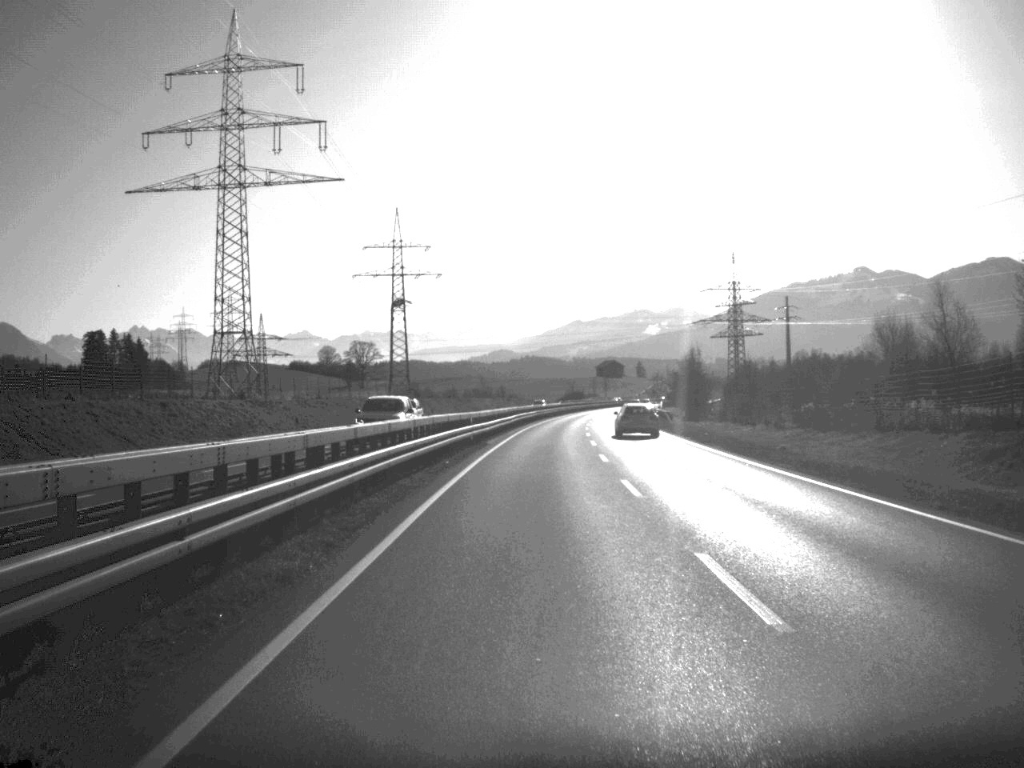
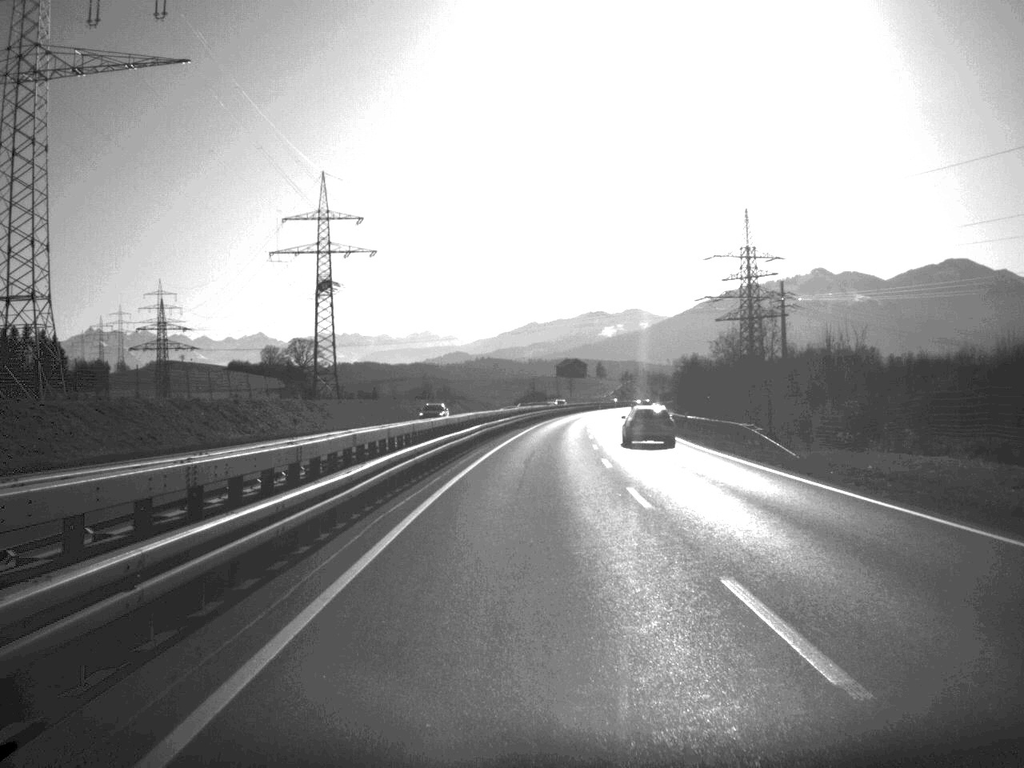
(+0.8, +49.6) m; +2°
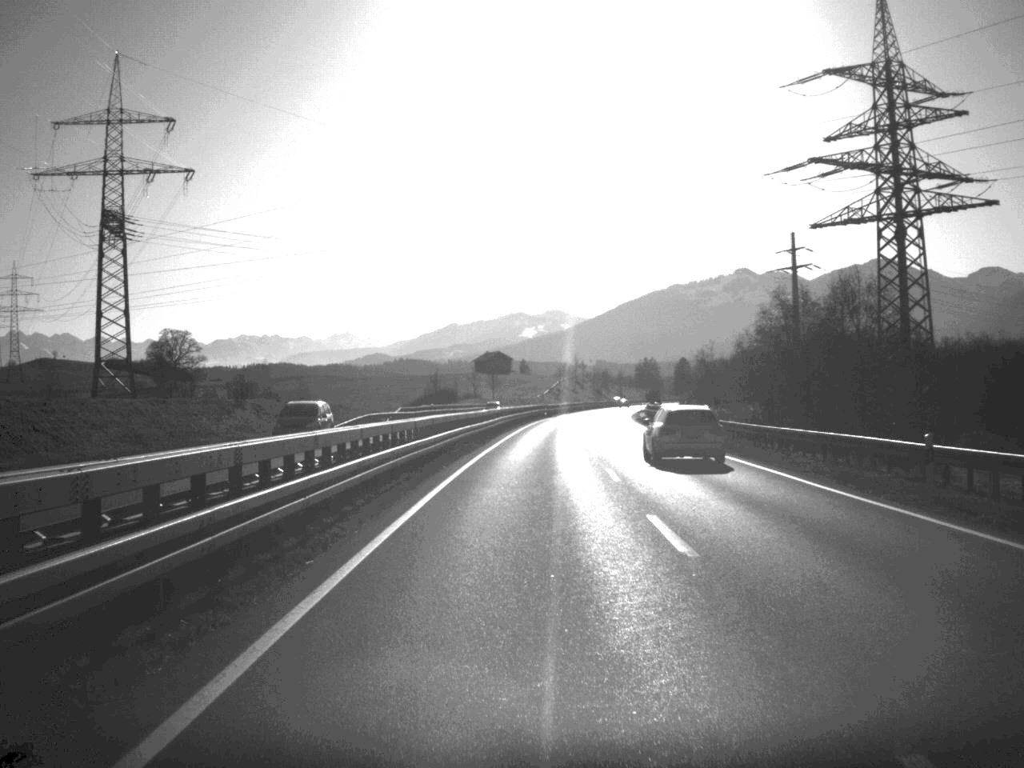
(+2.9, +89.1) m; +4°
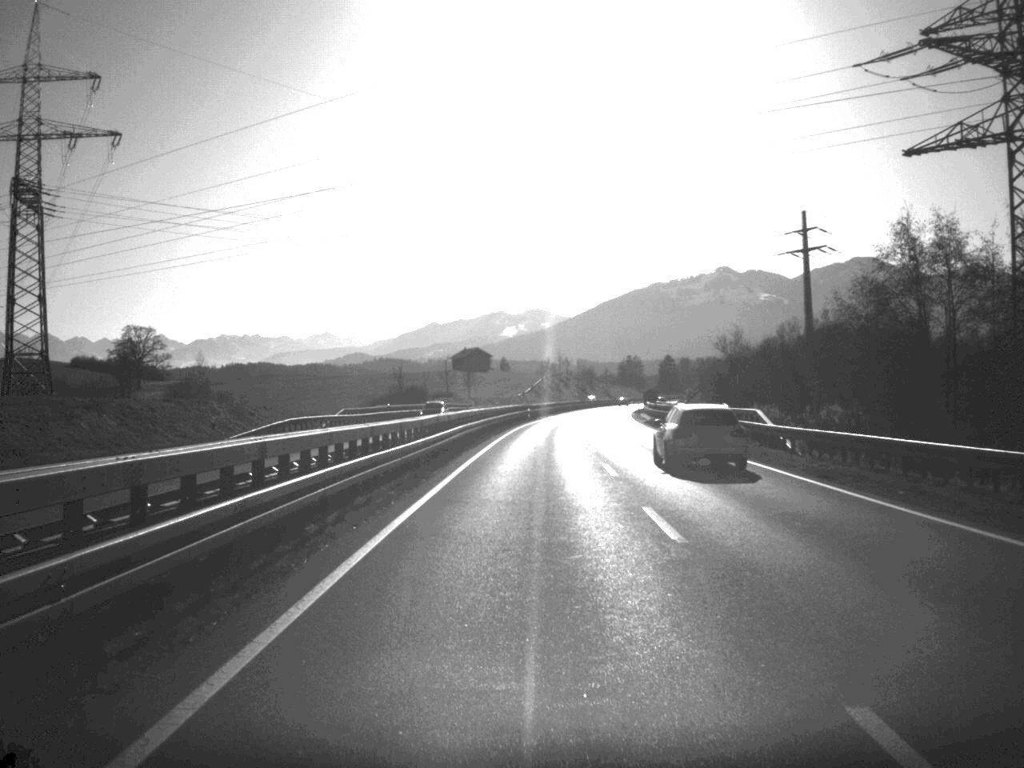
(+0.2, +22.8) m; +1°
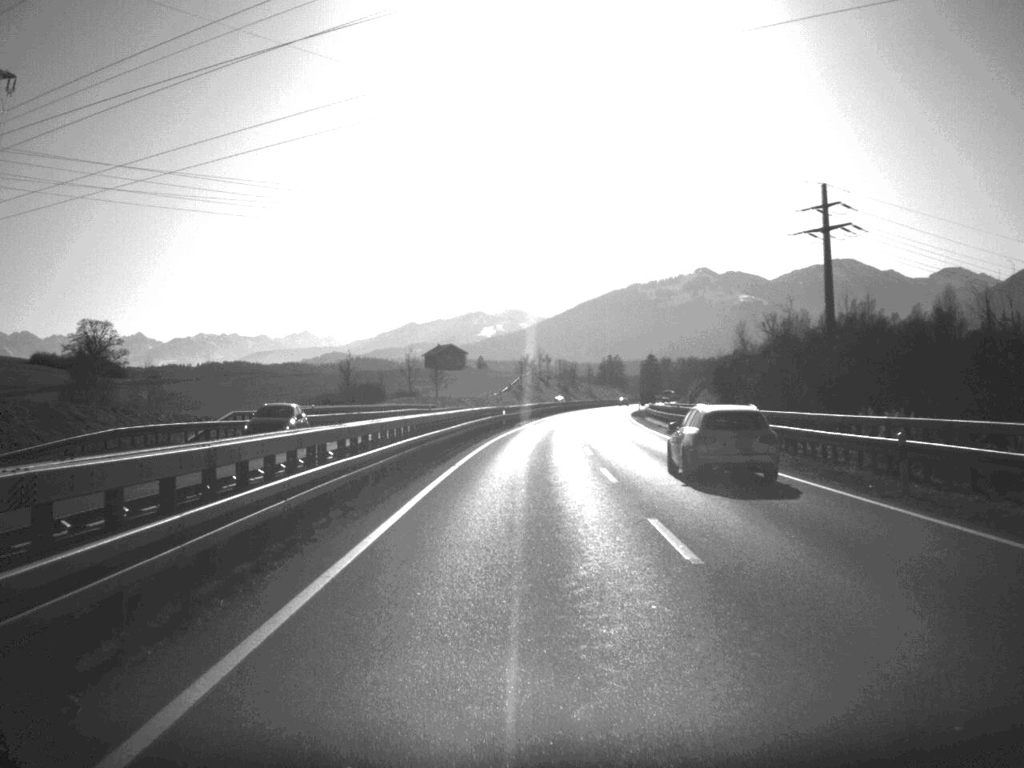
(+0.2, +25.7) m; +1°
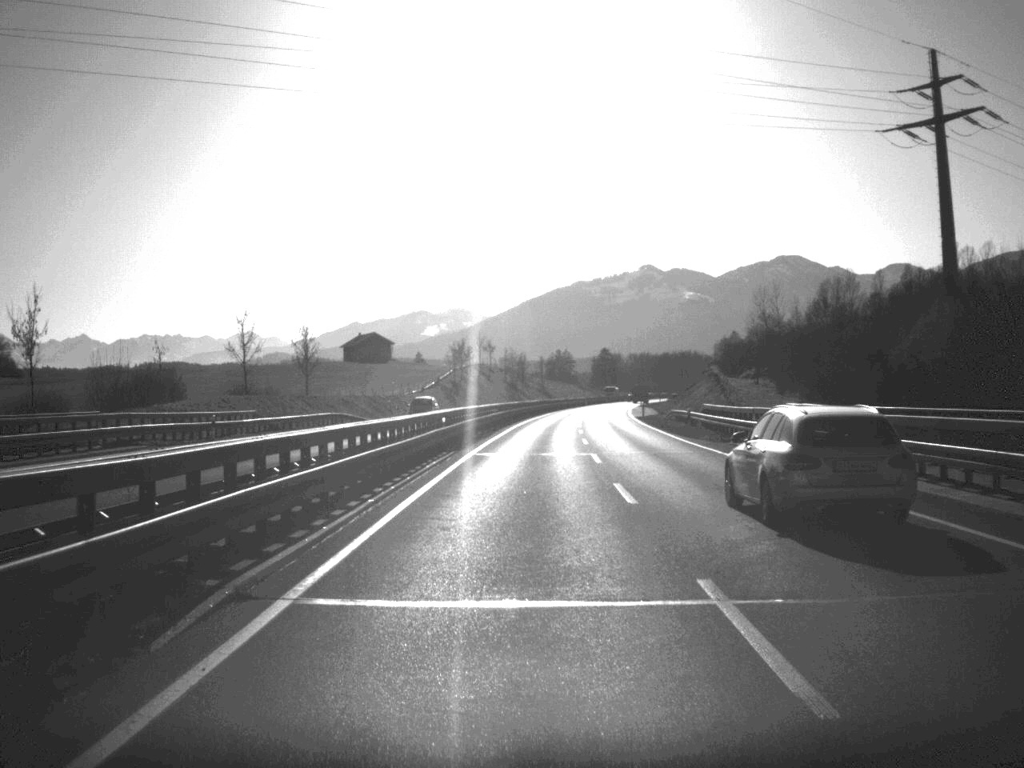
(+1.4, +64.8) m; +3°
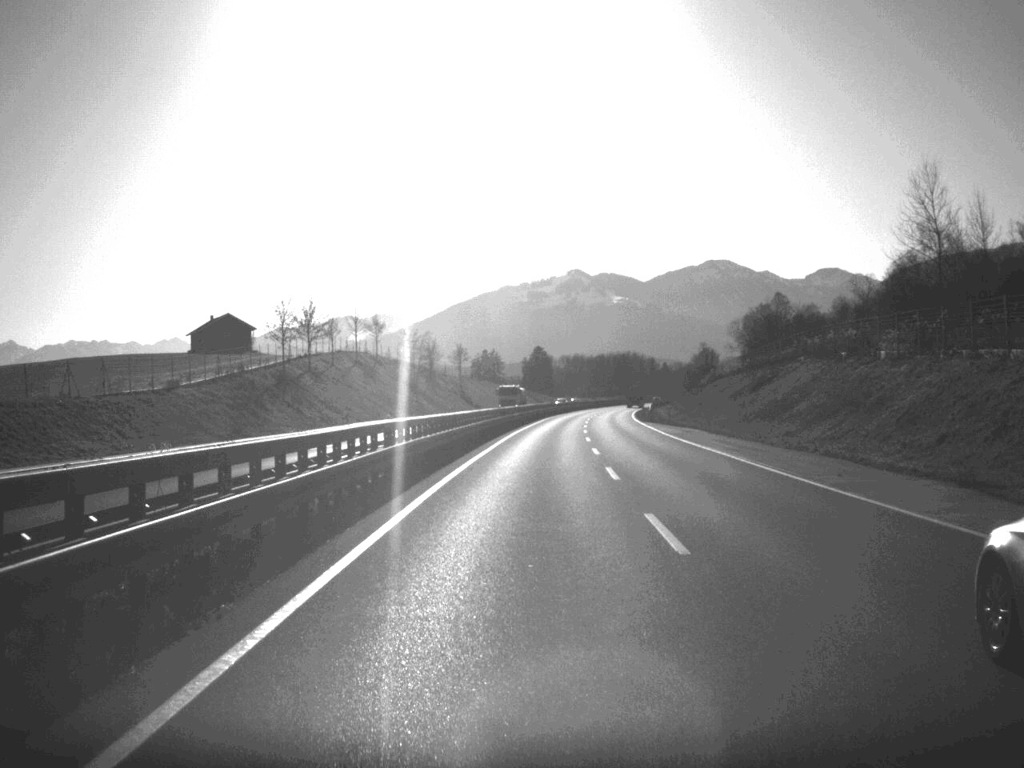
(+2.5, +88.9) m; +3°
